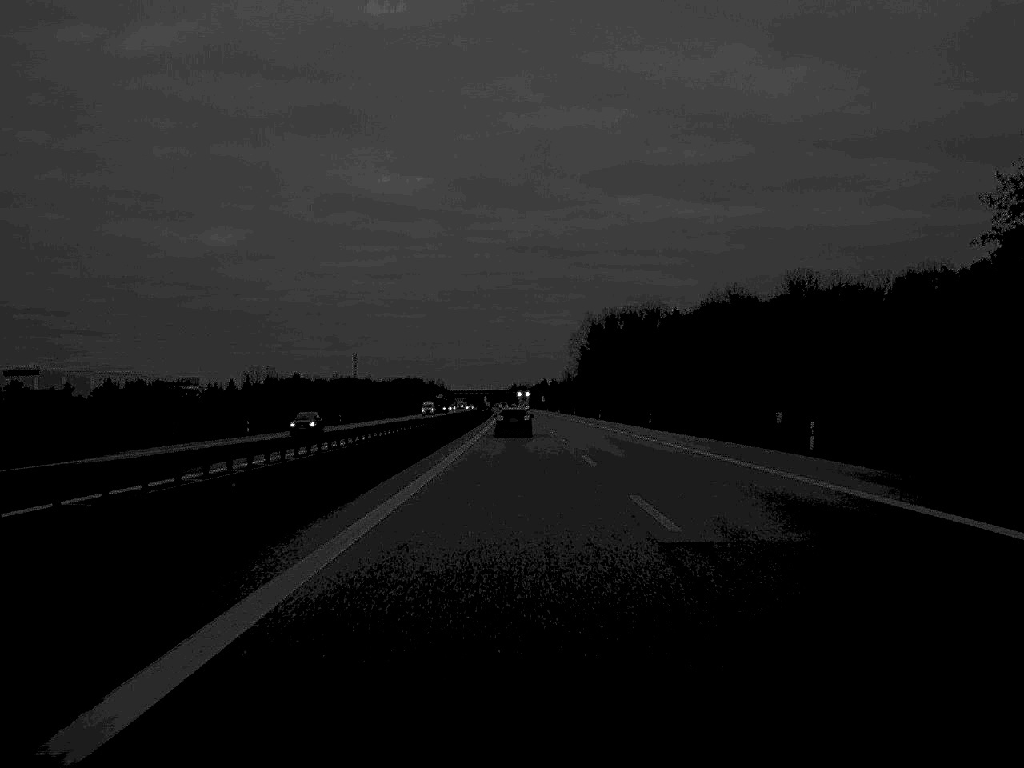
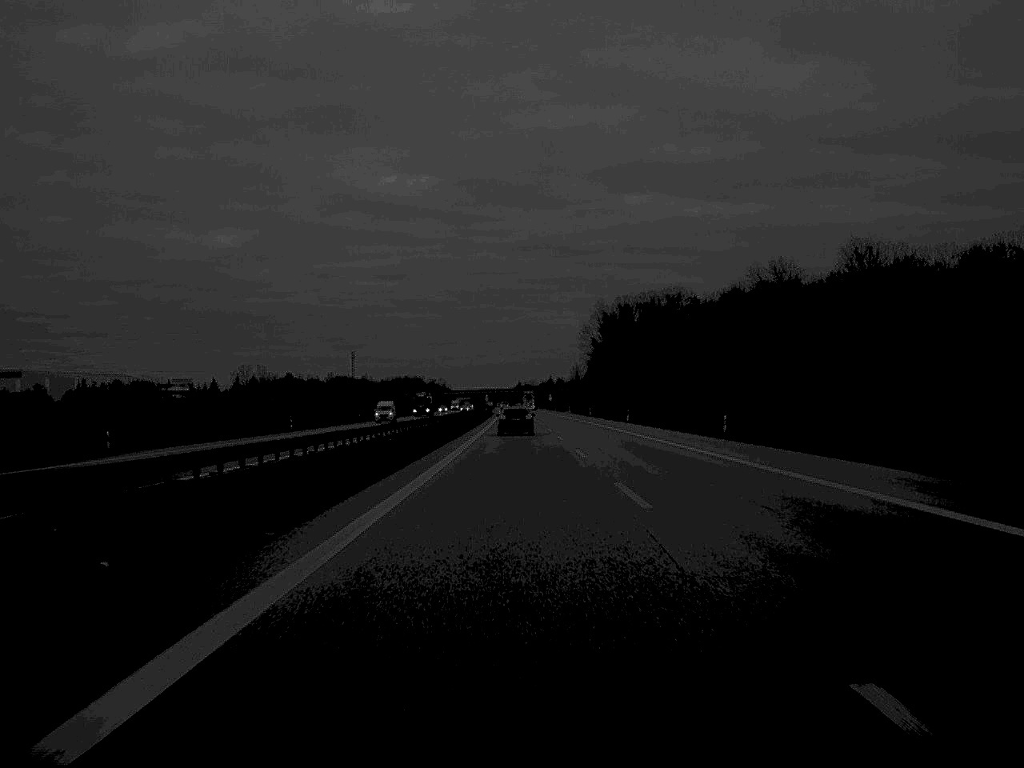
(-0.1, +32.7) m; 0°
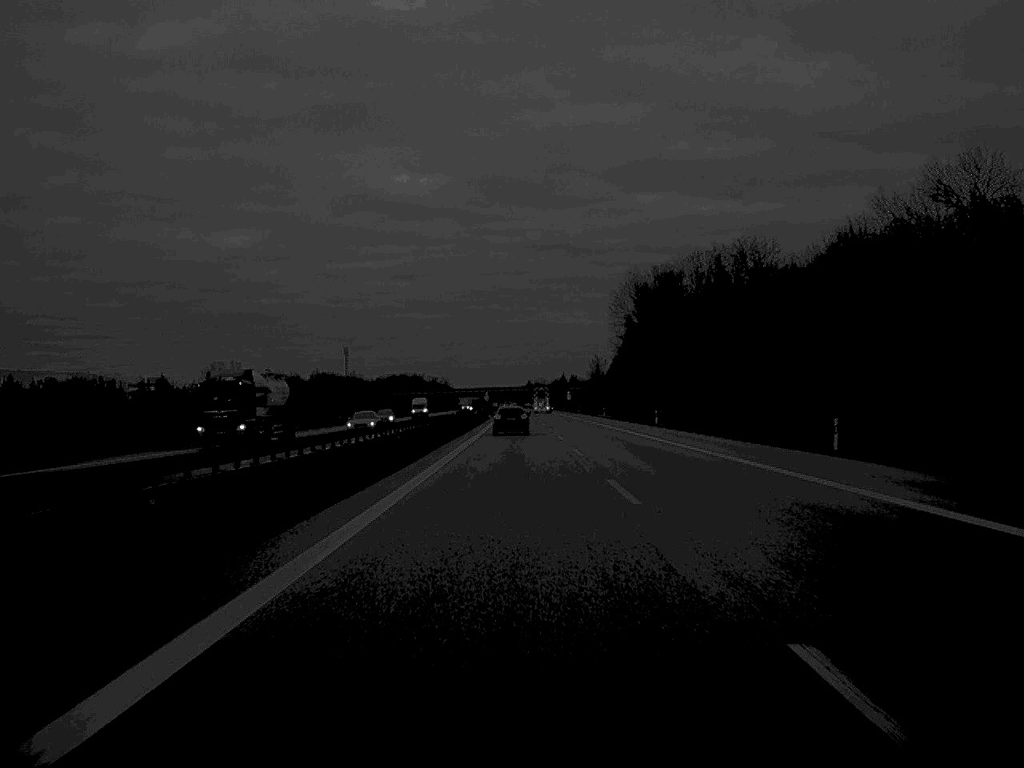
(-0.4, +70.5) m; 0°
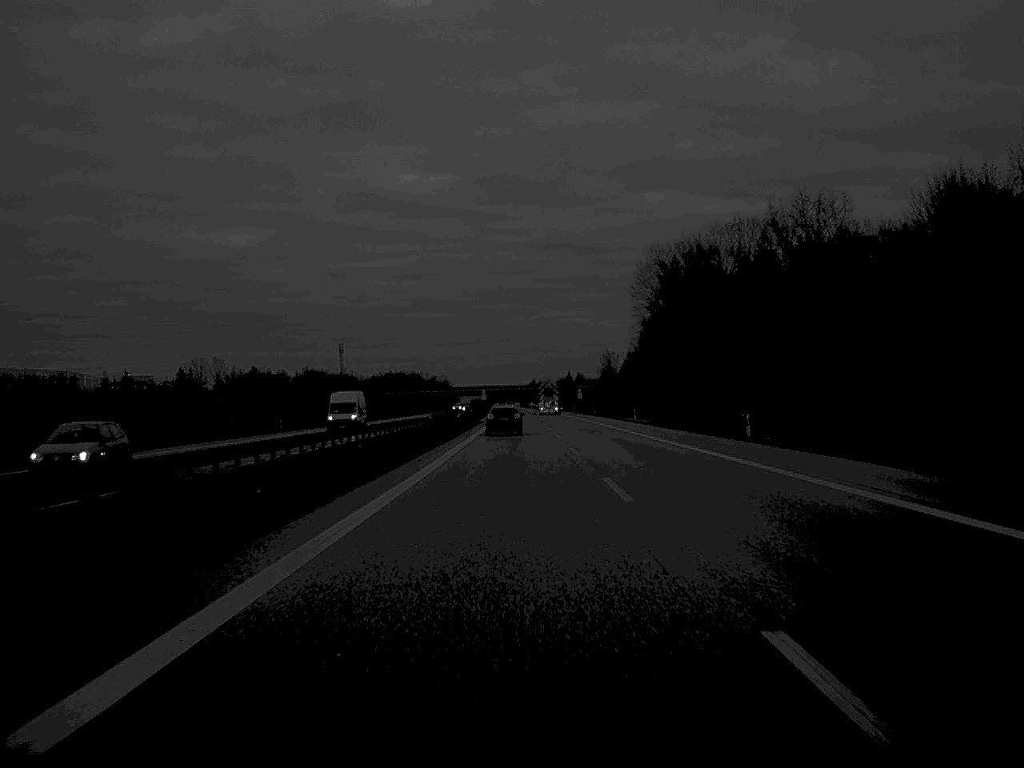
(0.0, +35.2) m; 0°
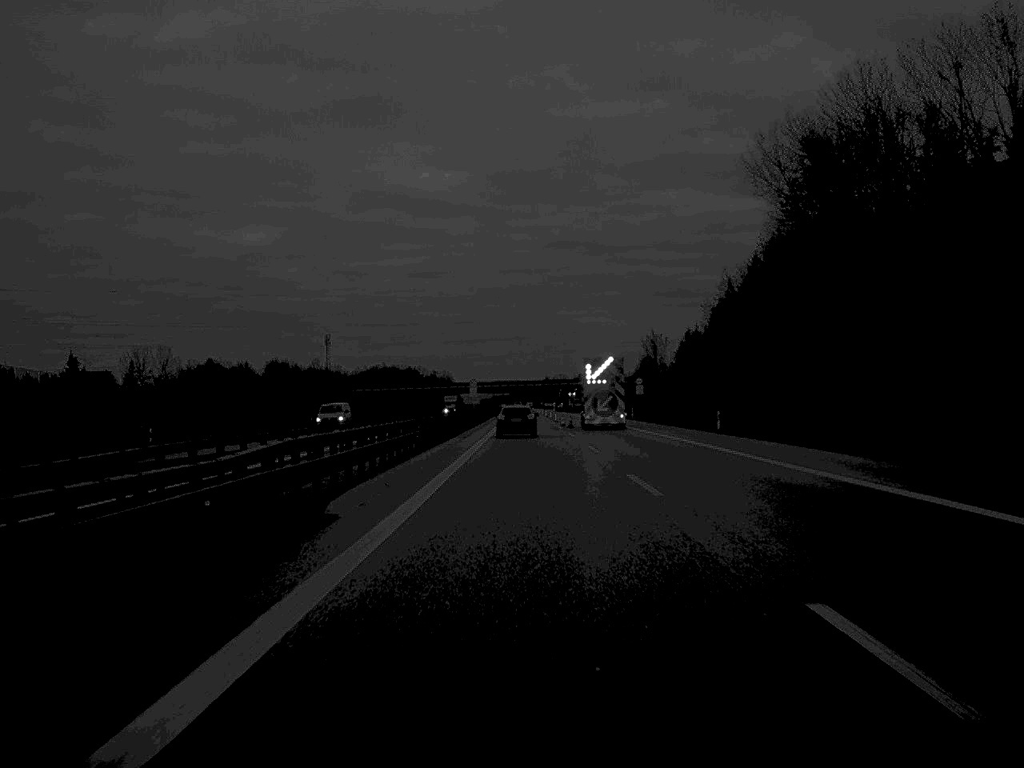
(-0.9, +88.2) m; -1°
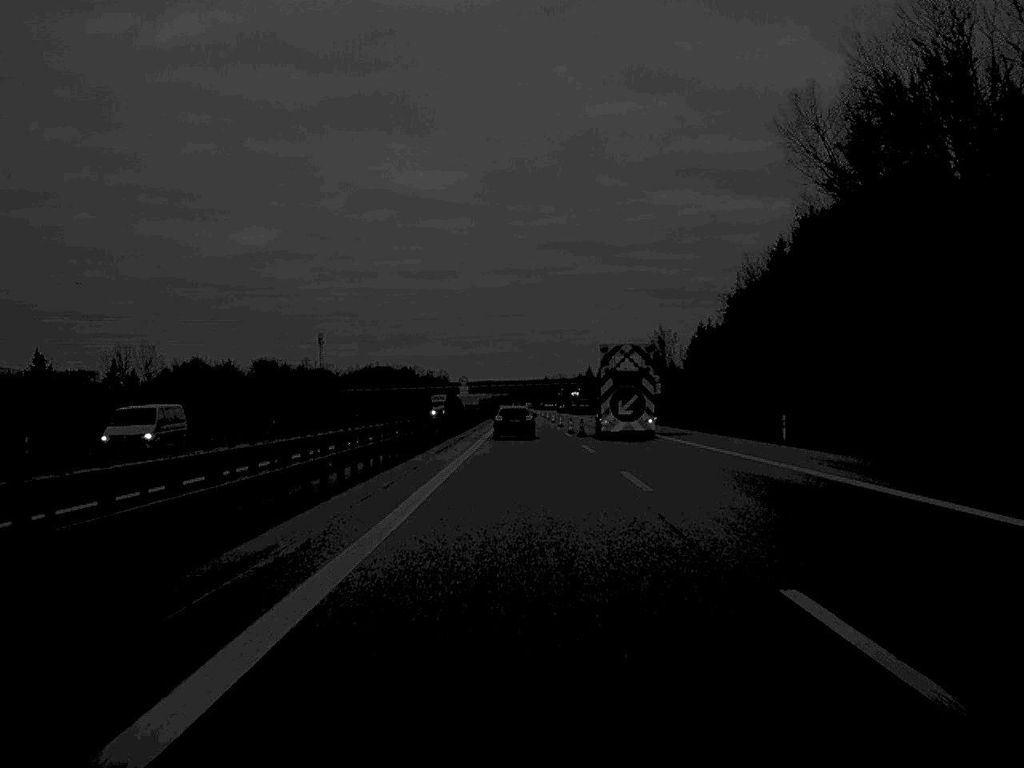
(0.0, +16.8) m; 0°
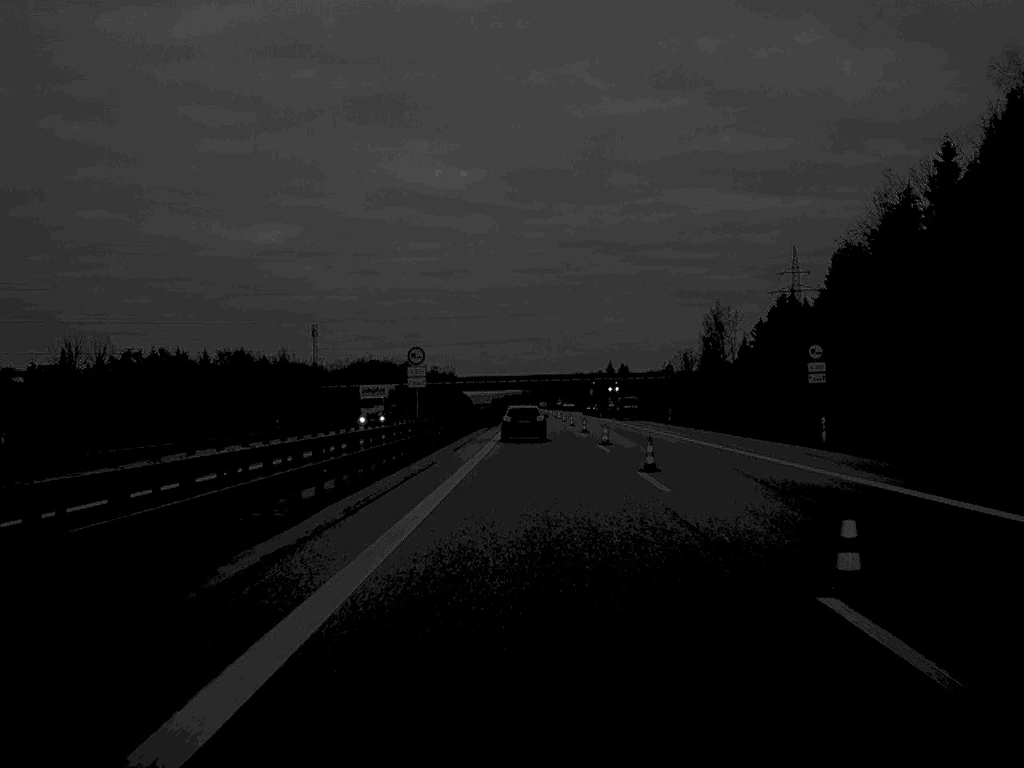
(-0.3, +54.5) m; -1°
